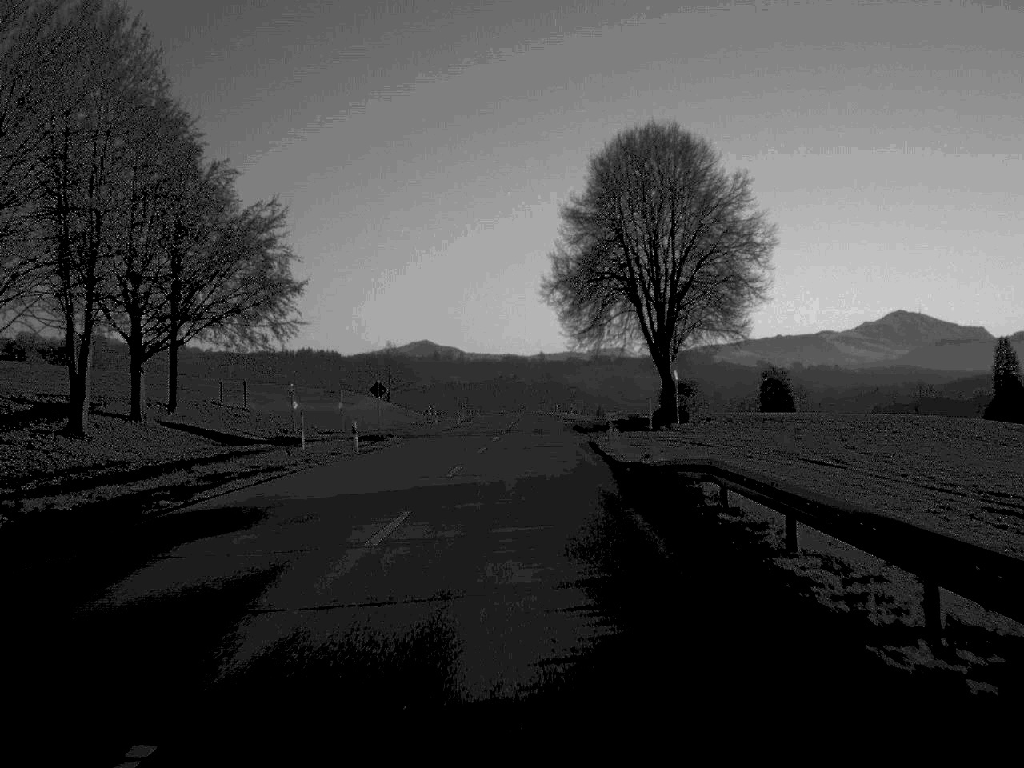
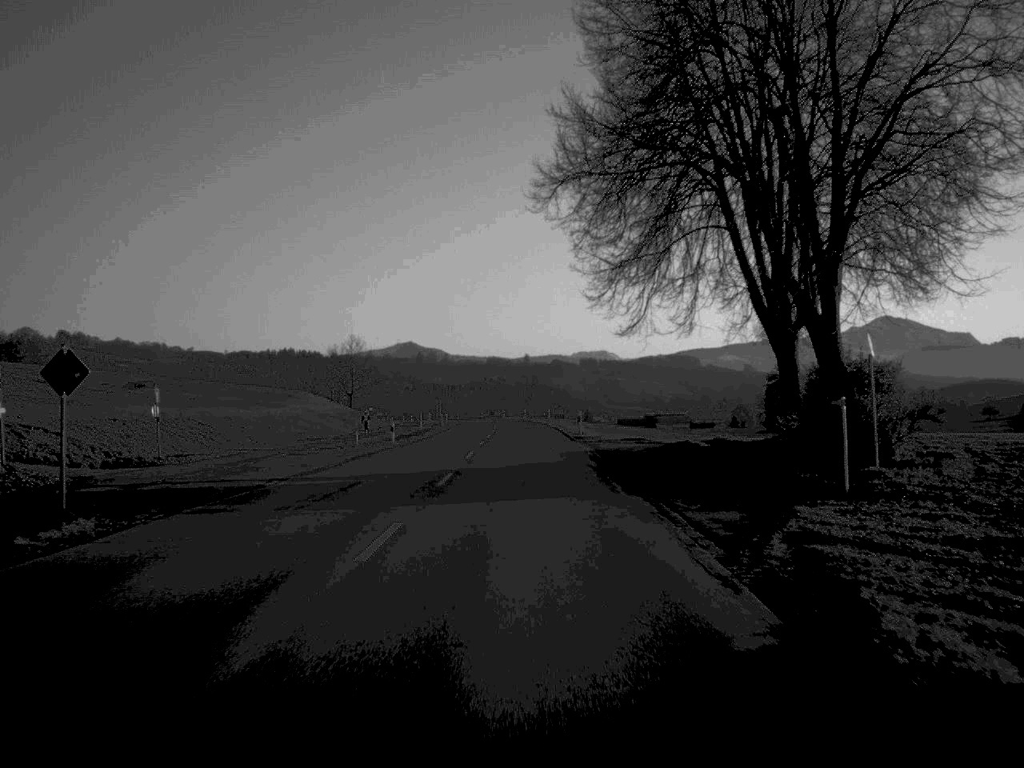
(+0.2, +36.3) m; +1°
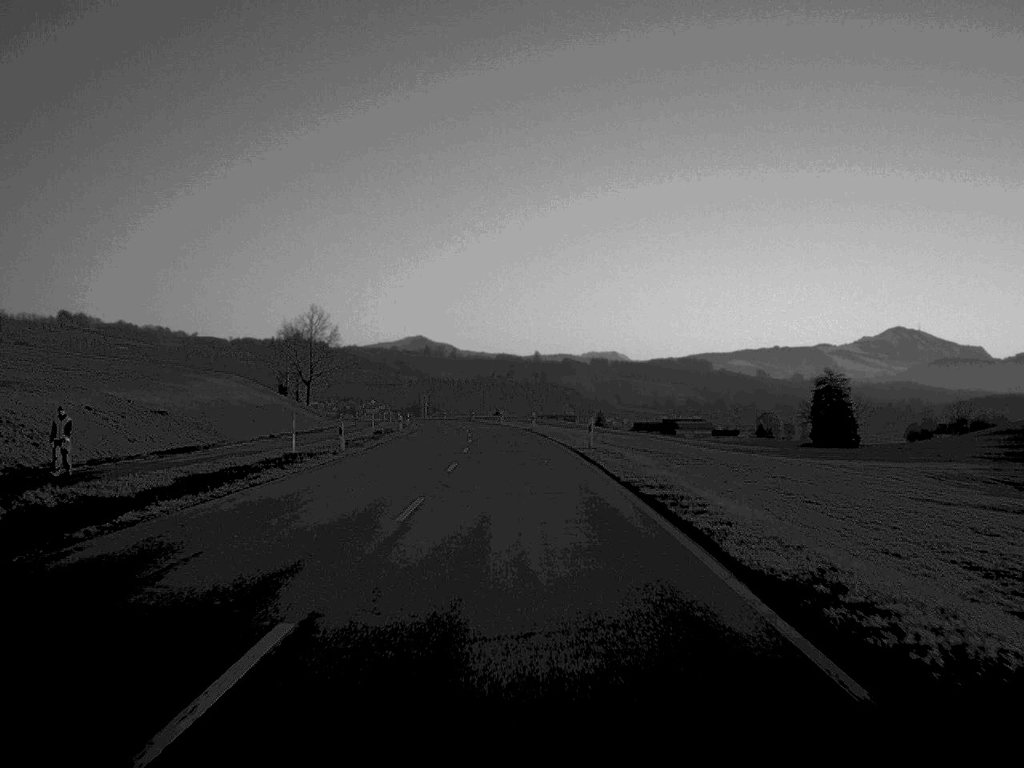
(-0.2, +55.7) m; 0°
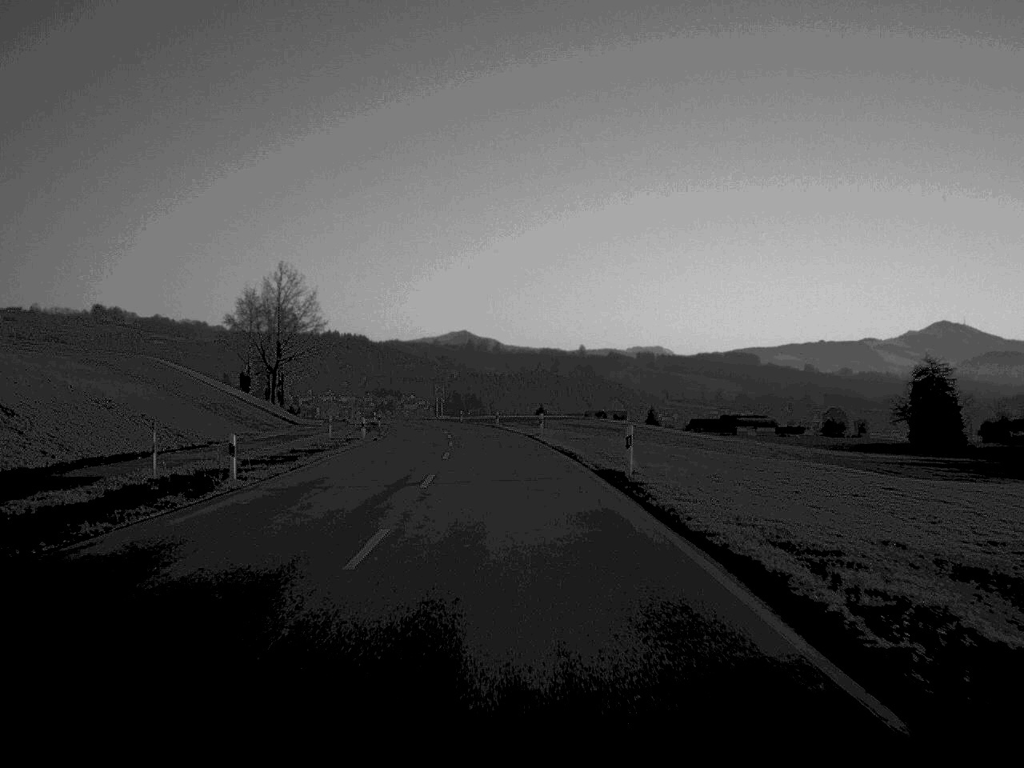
(-0.8, +53.0) m; -2°
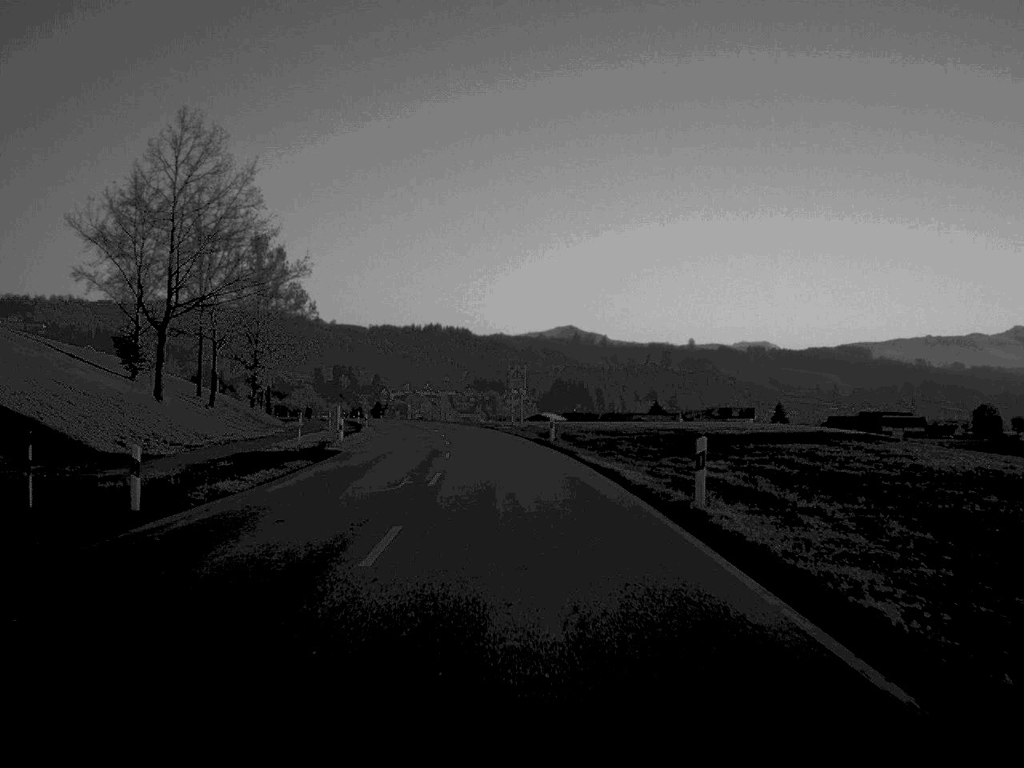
(-3.0, +71.4) m; -5°
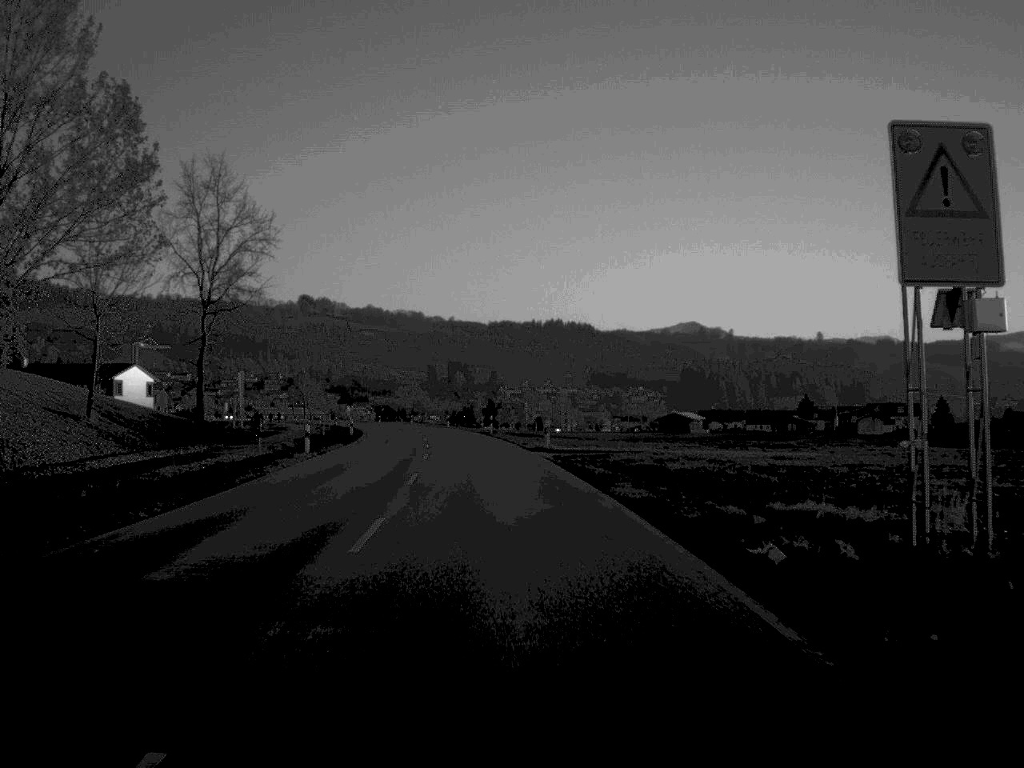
(-3.3, +70.4) m; -6°
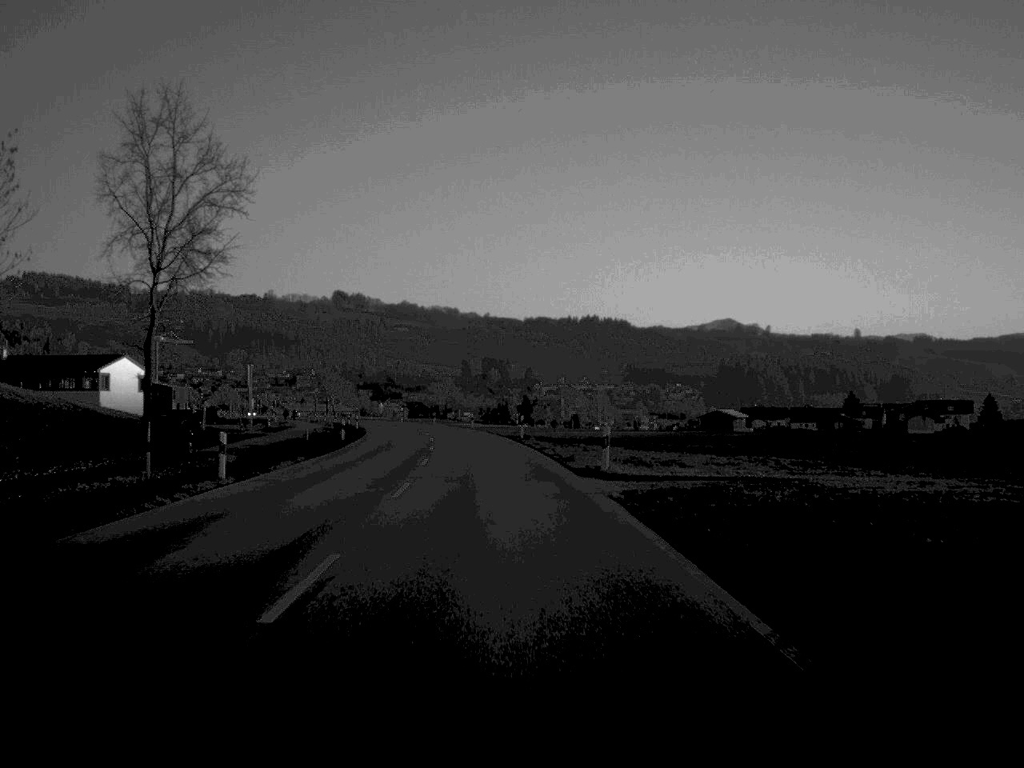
(-0.2, +16.5) m; -2°
